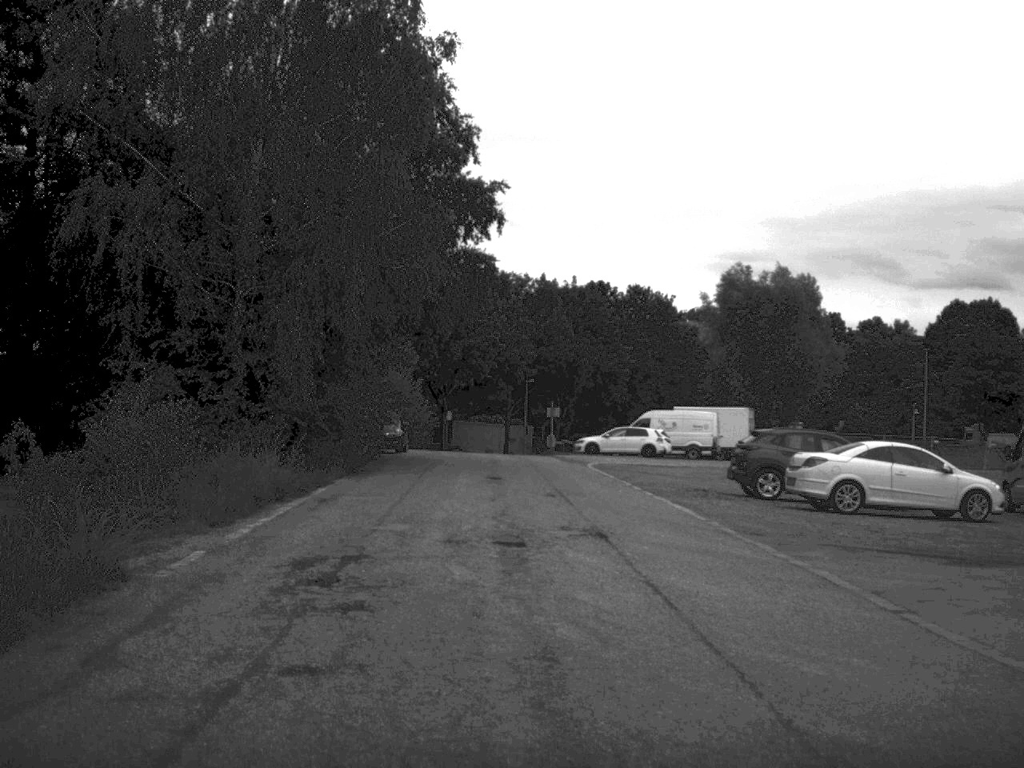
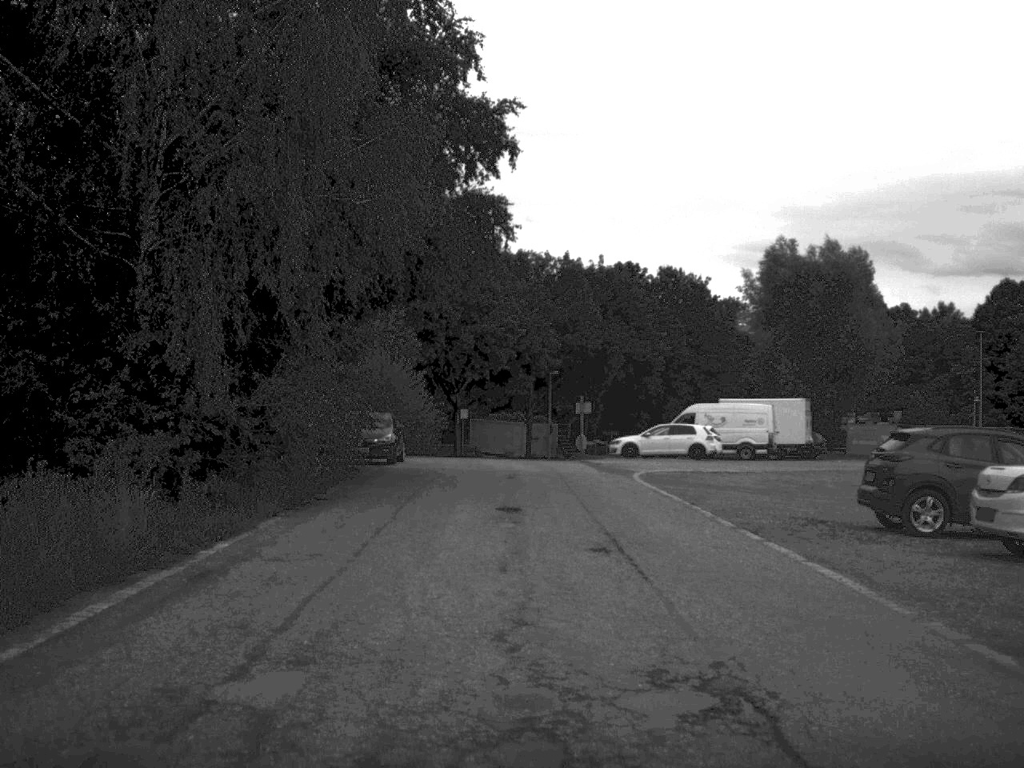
(-0.1, +9.3) m; -1°
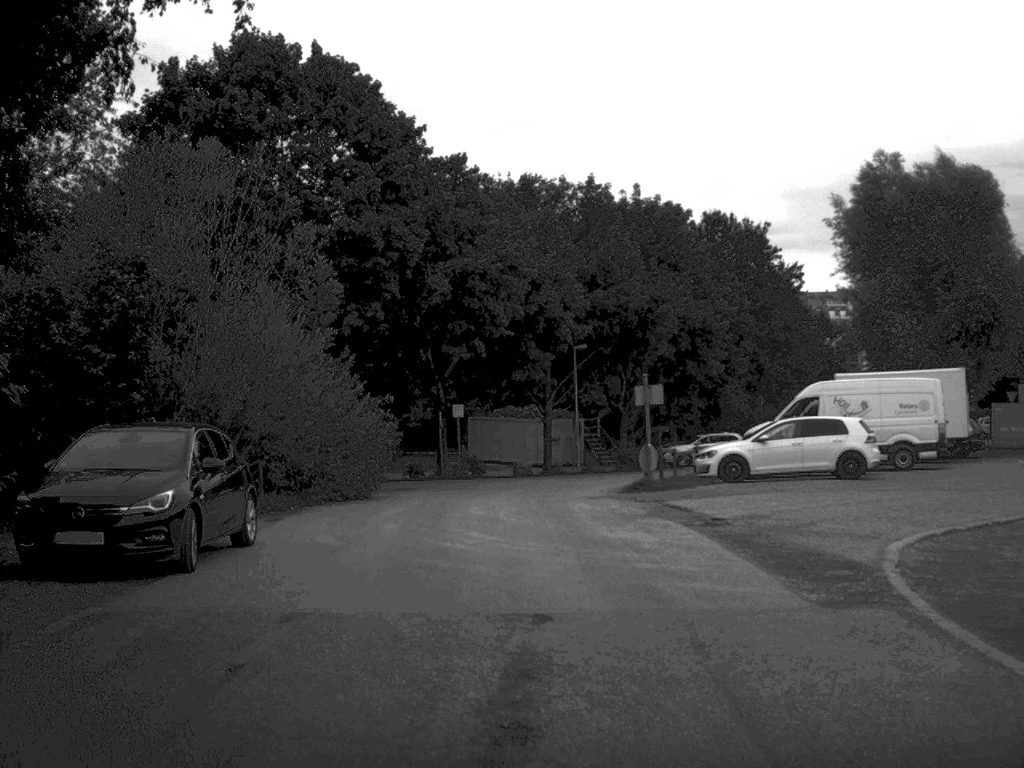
(-0.2, +22.0) m; -1°
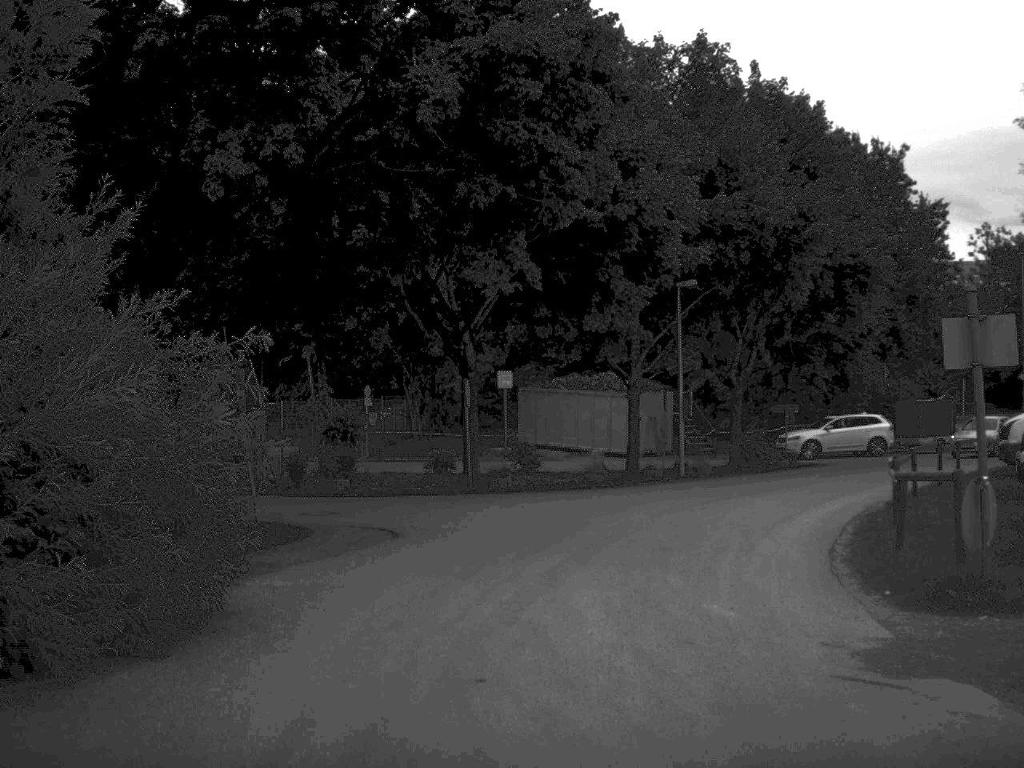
(-0.5, +17.2) m; -3°
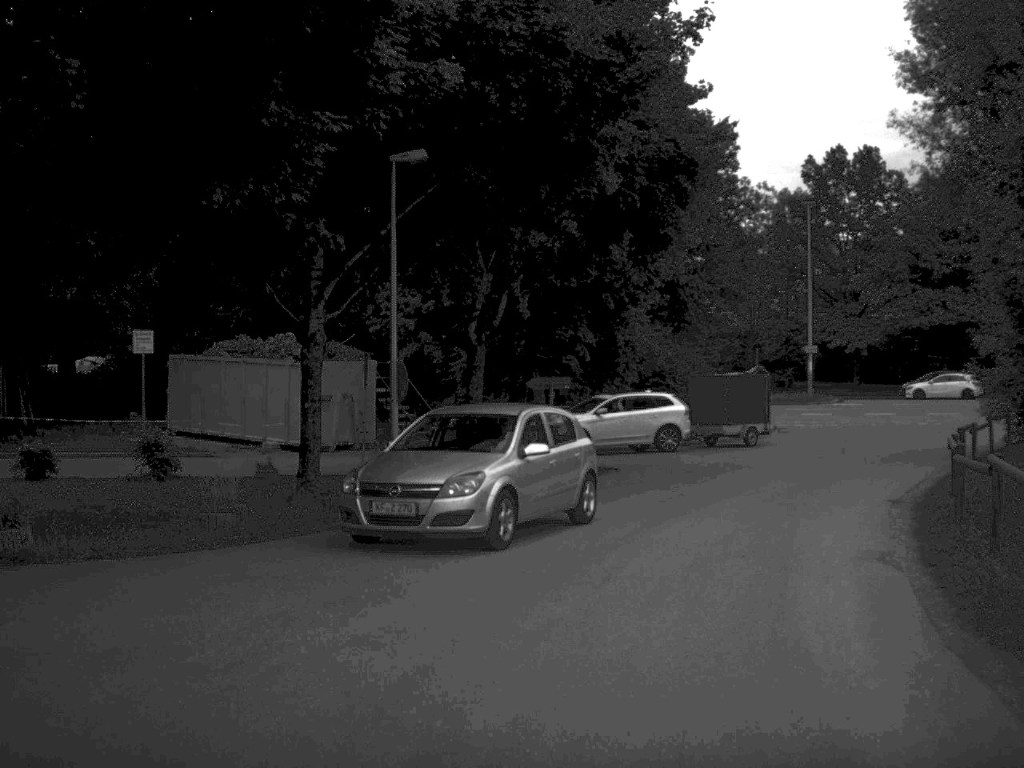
(+1.2, +14.4) m; +13°
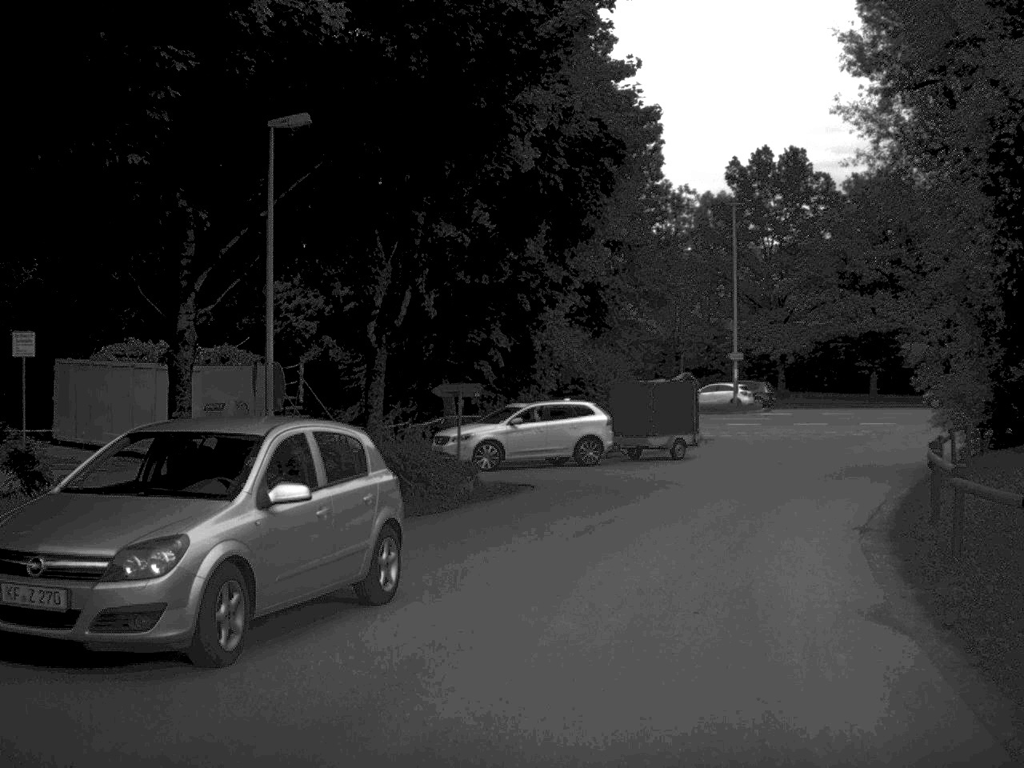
(+0.1, +2.8) m; +4°
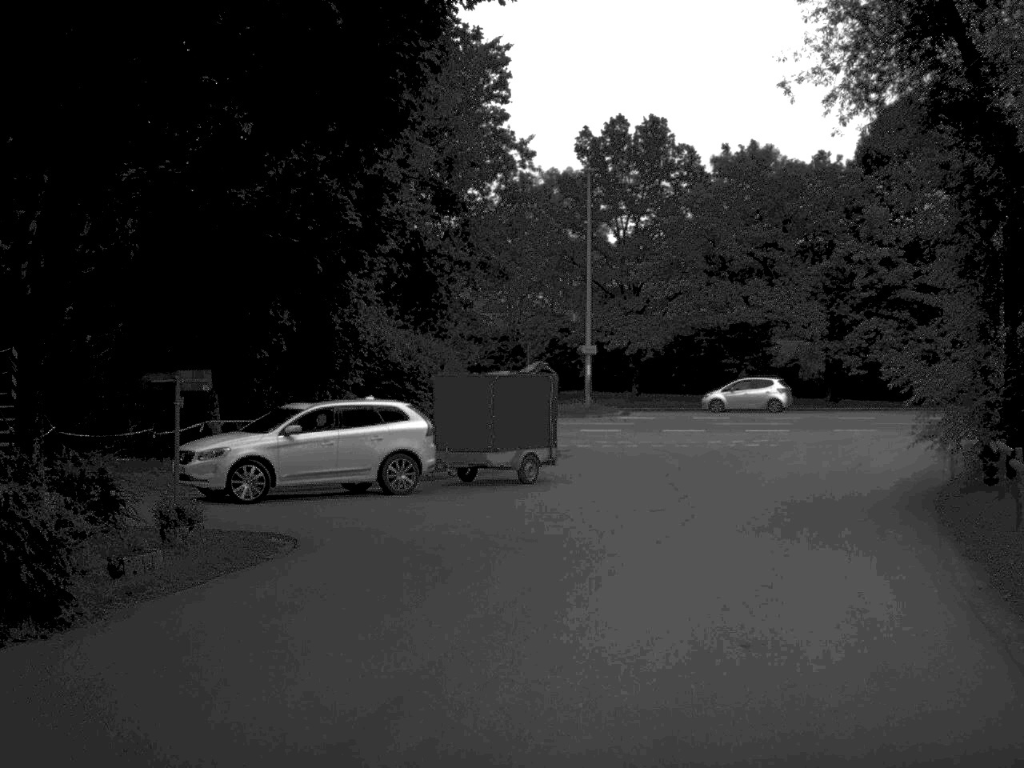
(+0.6, +9.9) m; +7°
